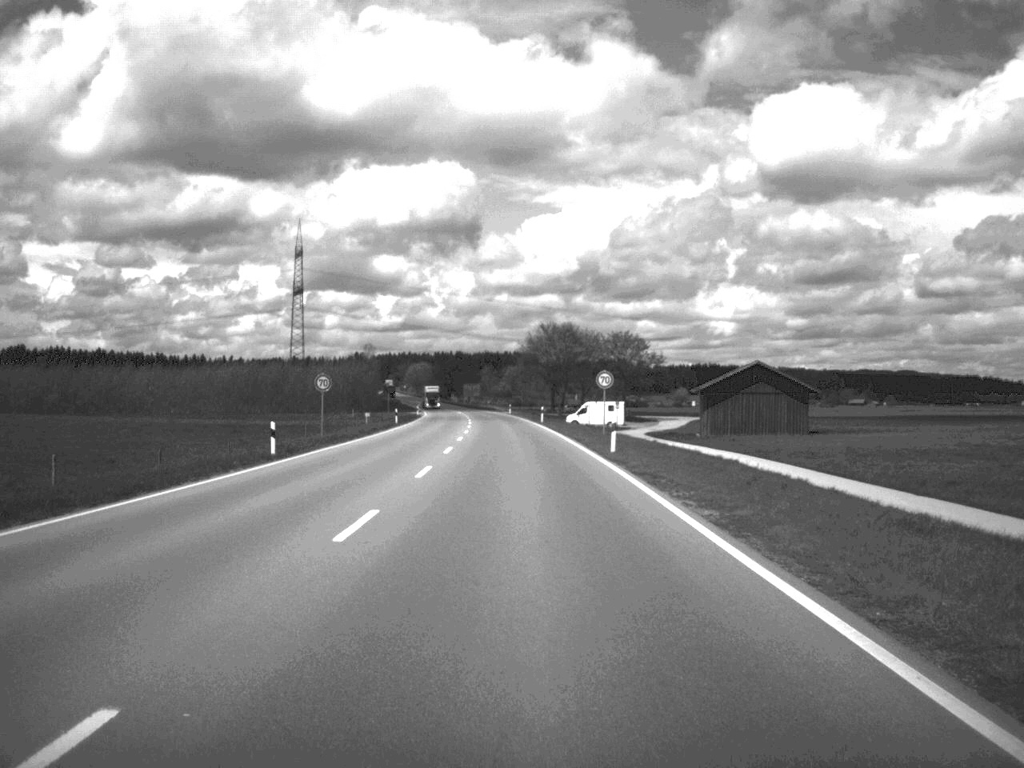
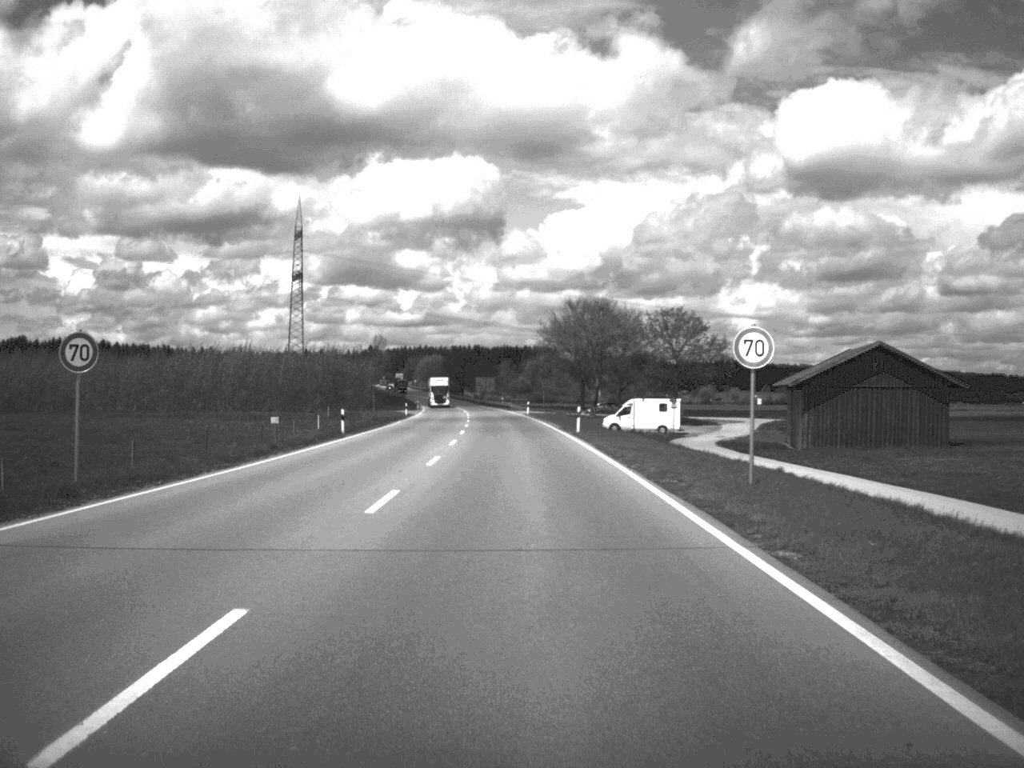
(-0.3, +32.8) m; -1°
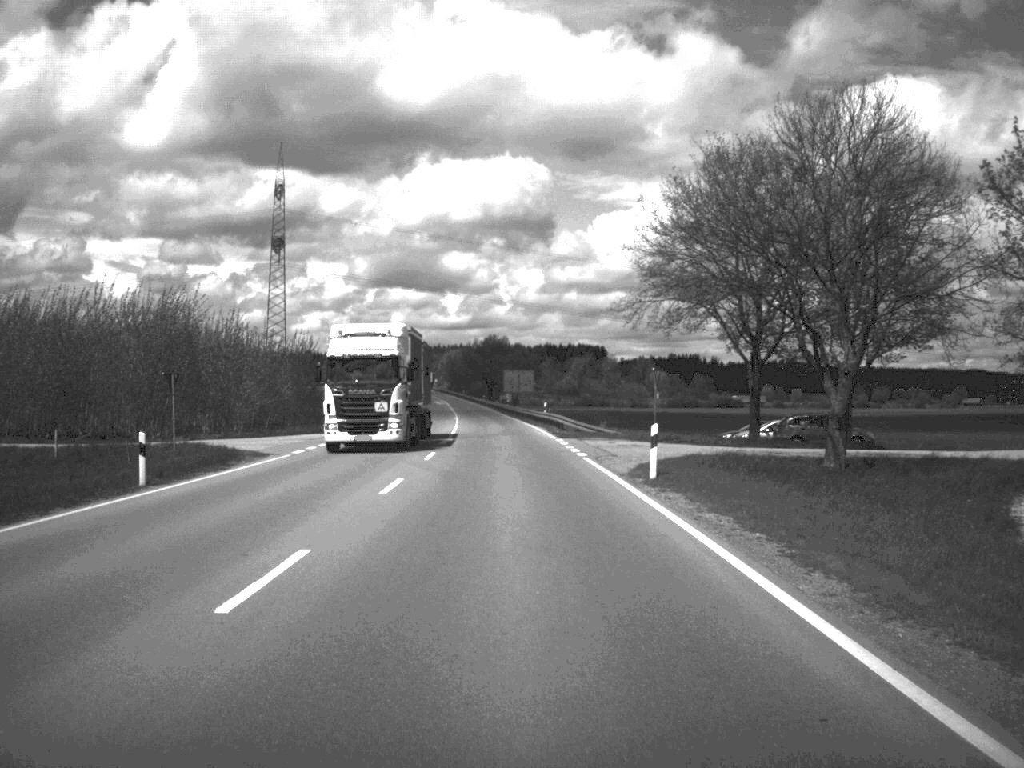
(-1.5, +78.6) m; -2°
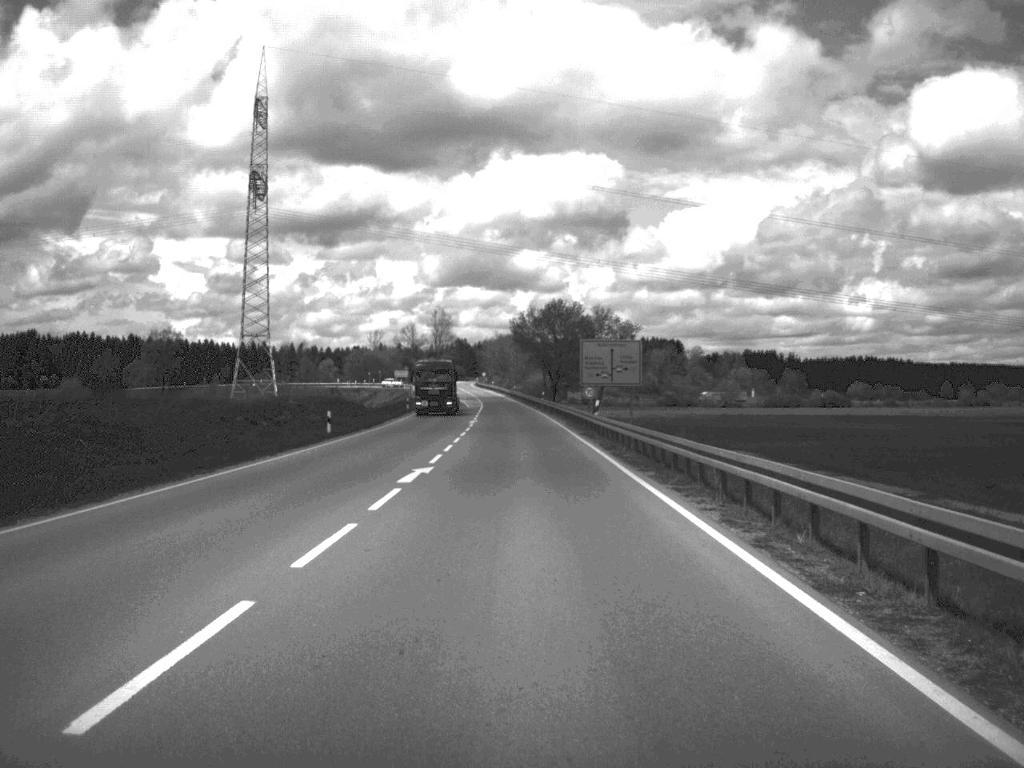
(-2.0, +74.4) m; -3°
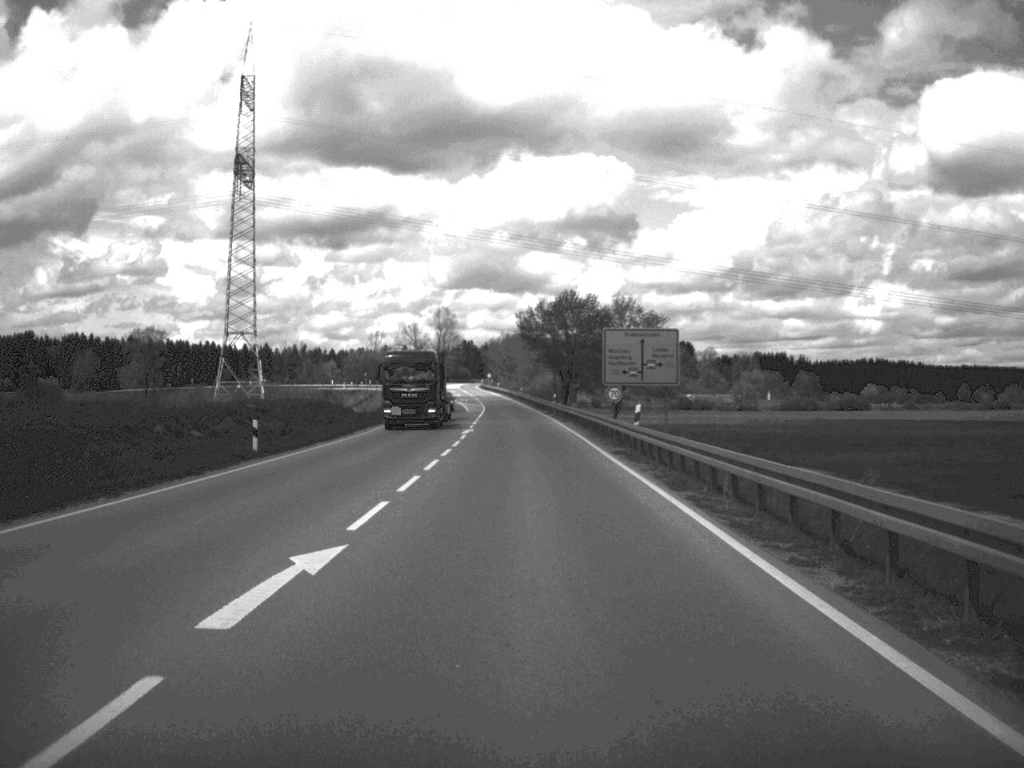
(0.0, +14.6) m; 0°
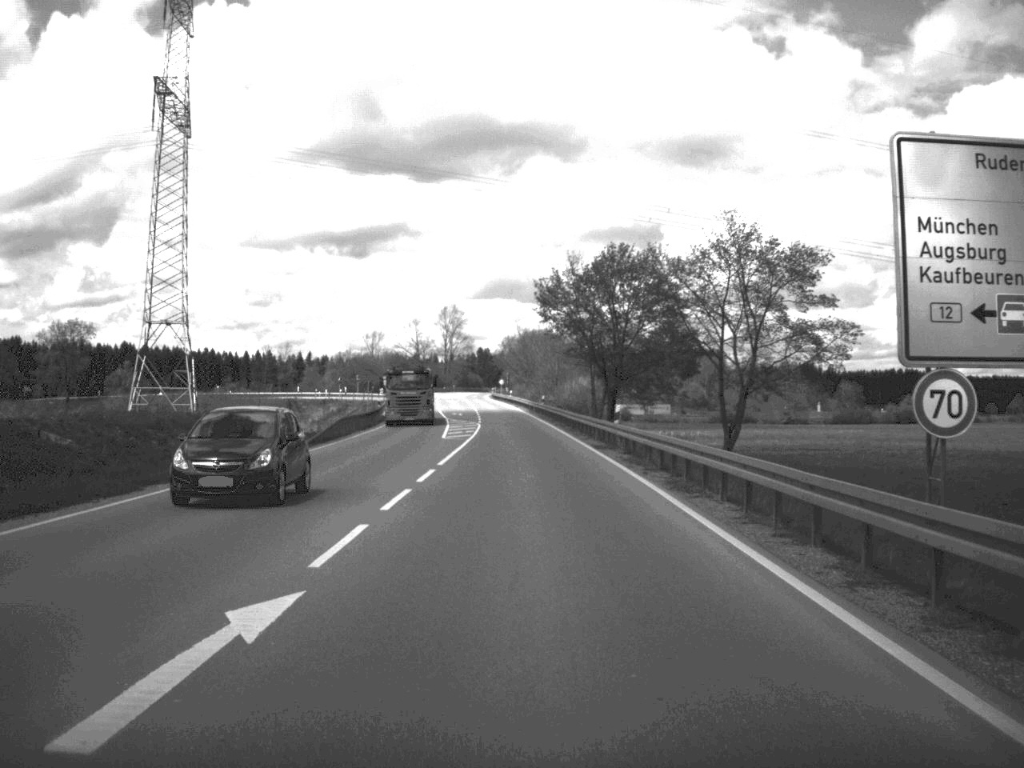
(-0.3, +44.5) m; -1°
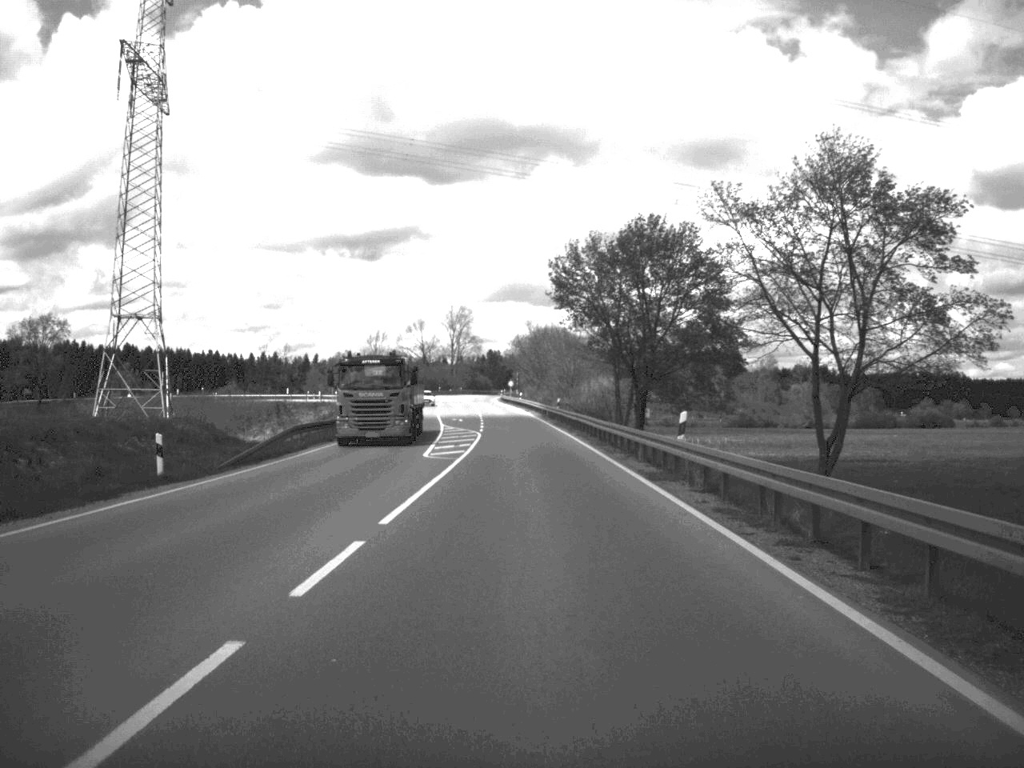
(-0.1, +13.6) m; 0°
